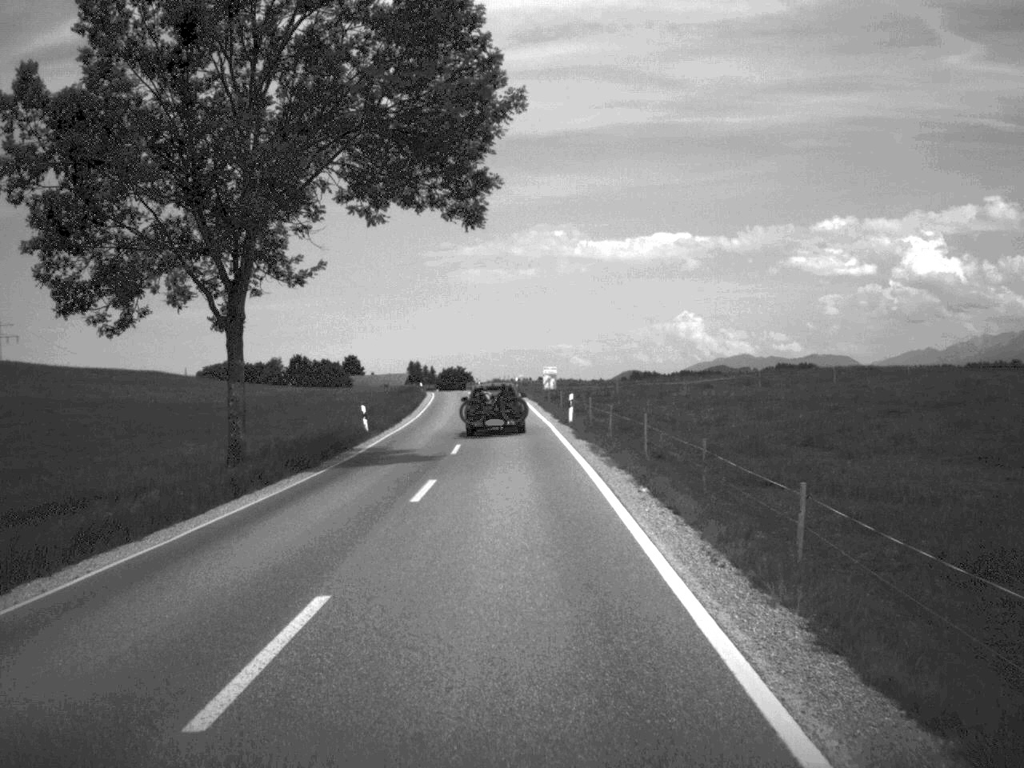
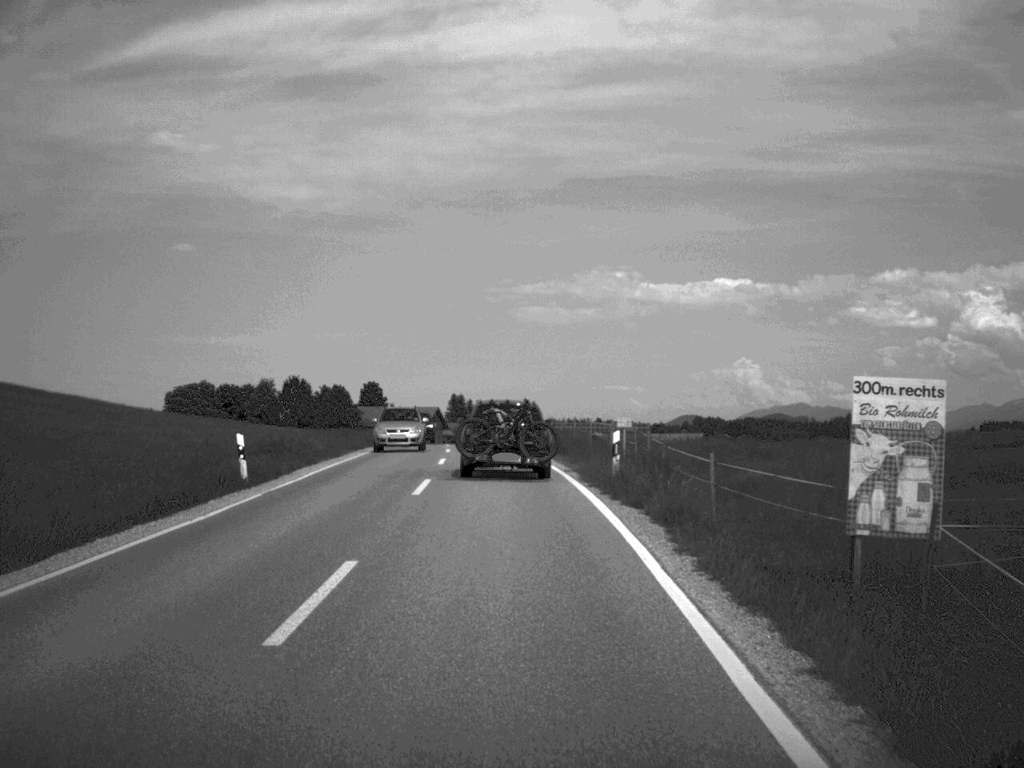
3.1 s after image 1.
(-1.2, +68.3) m; -3°
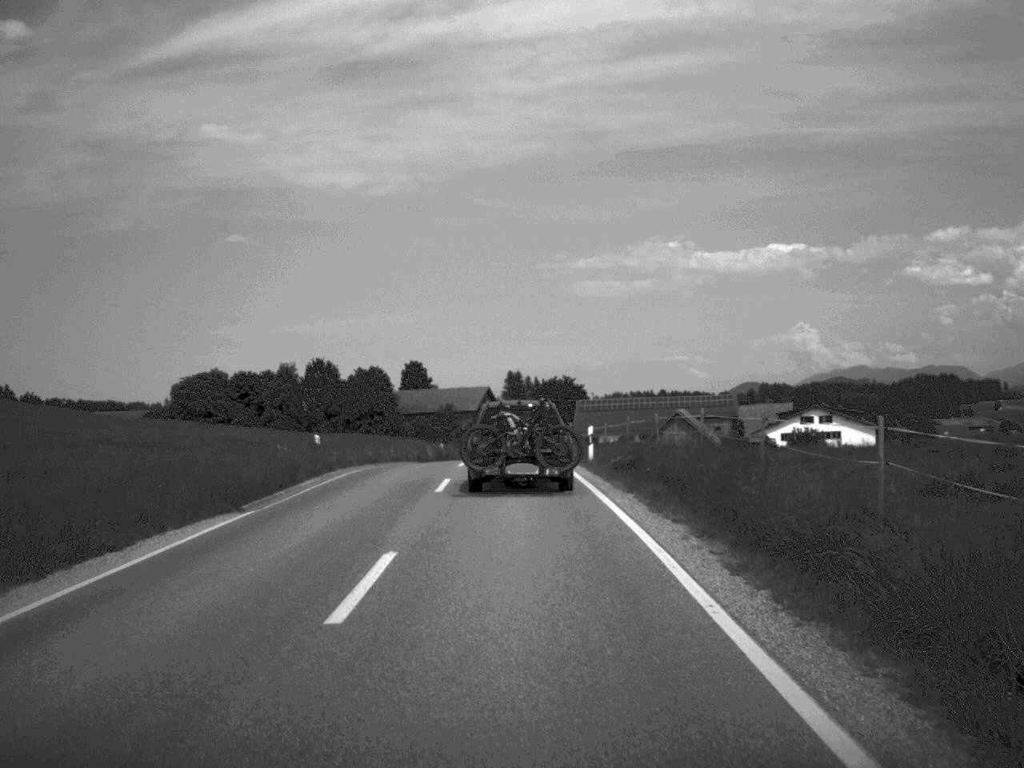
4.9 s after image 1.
(-0.8, +33.7) m; -3°
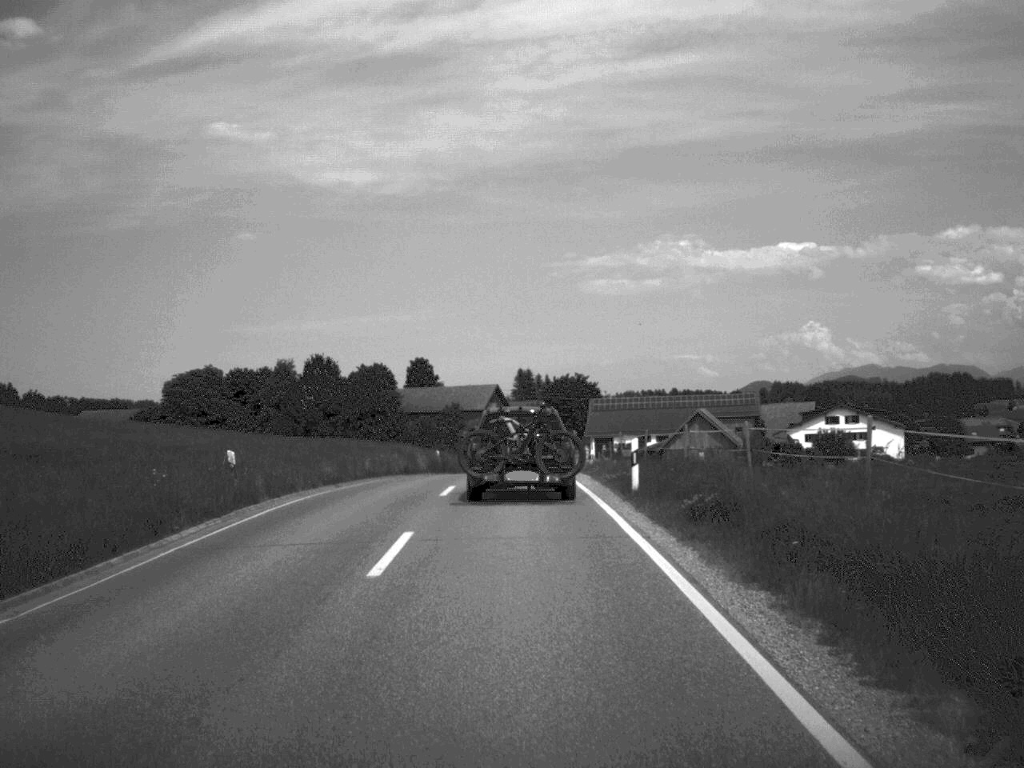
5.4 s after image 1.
(-0.1, +10.3) m; 0°
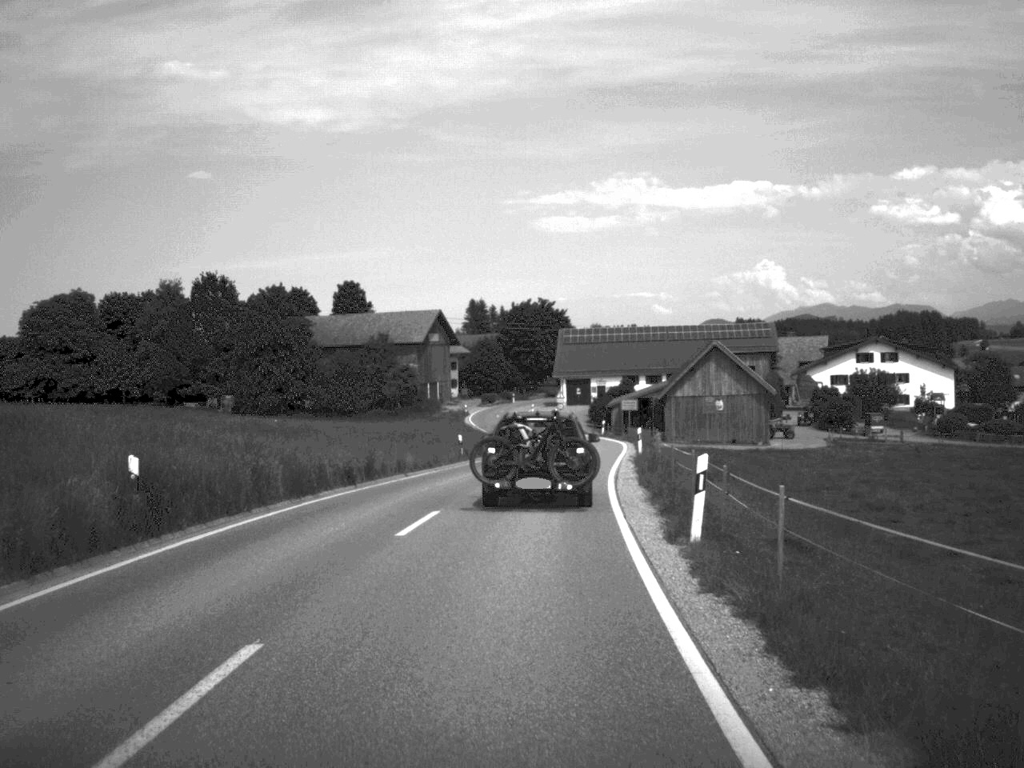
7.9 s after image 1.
(+0.2, +41.3) m; +2°
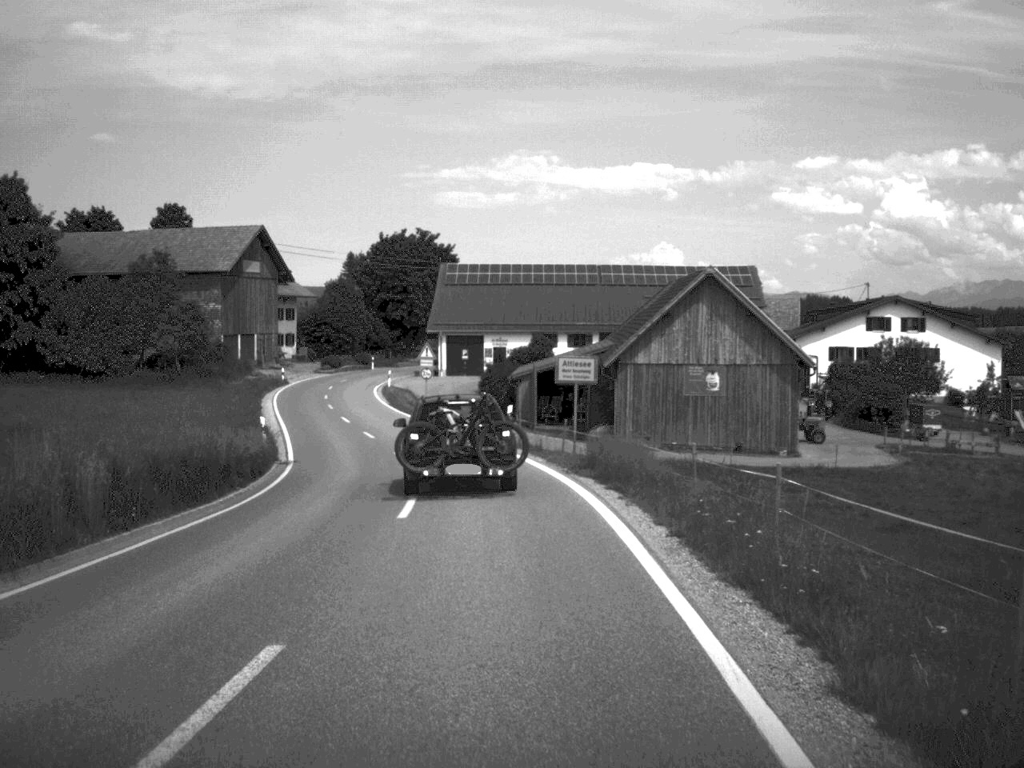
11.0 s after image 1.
(+2.3, +47.4) m; +5°
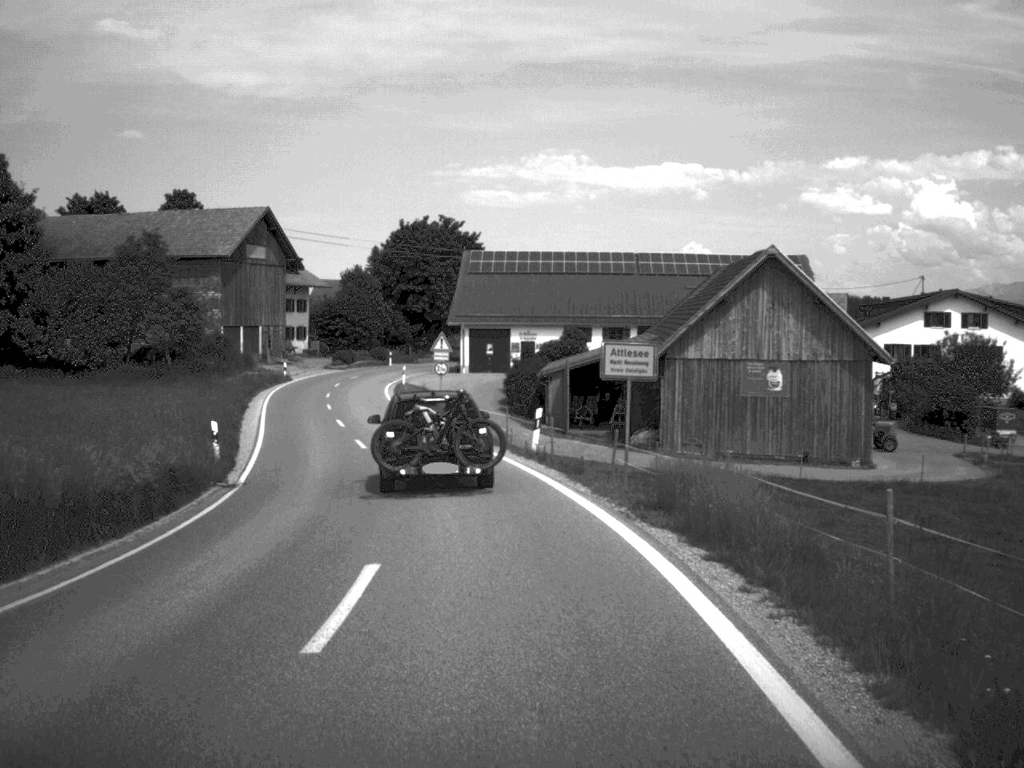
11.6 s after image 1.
(-0.1, +8.4) m; -1°
